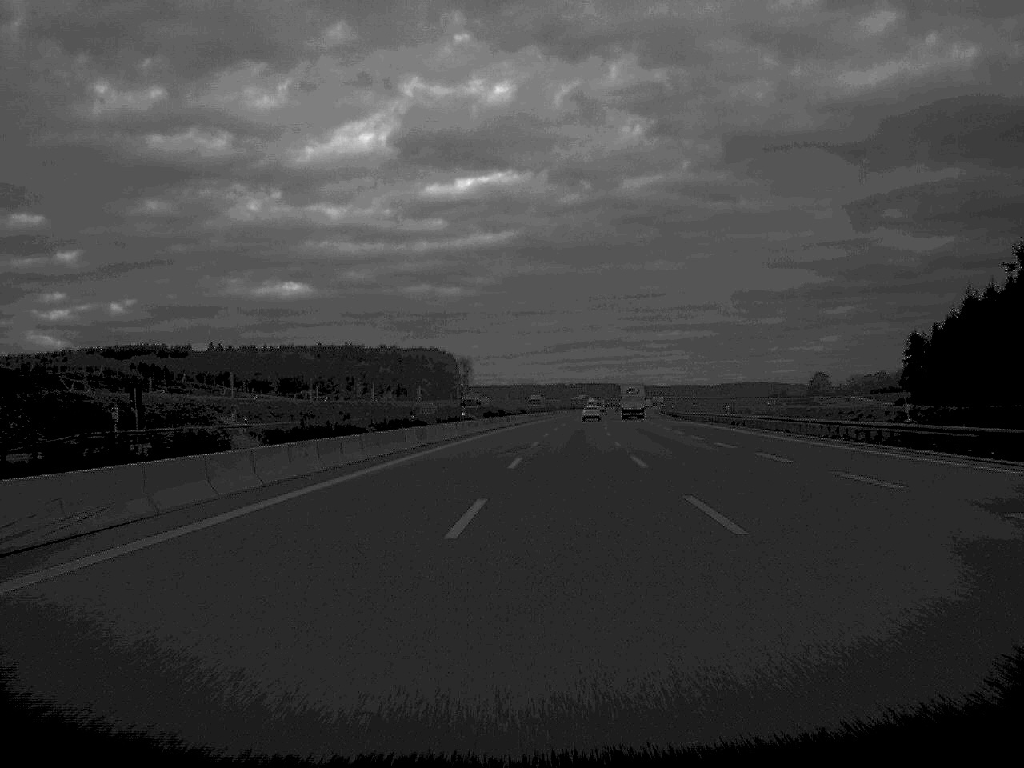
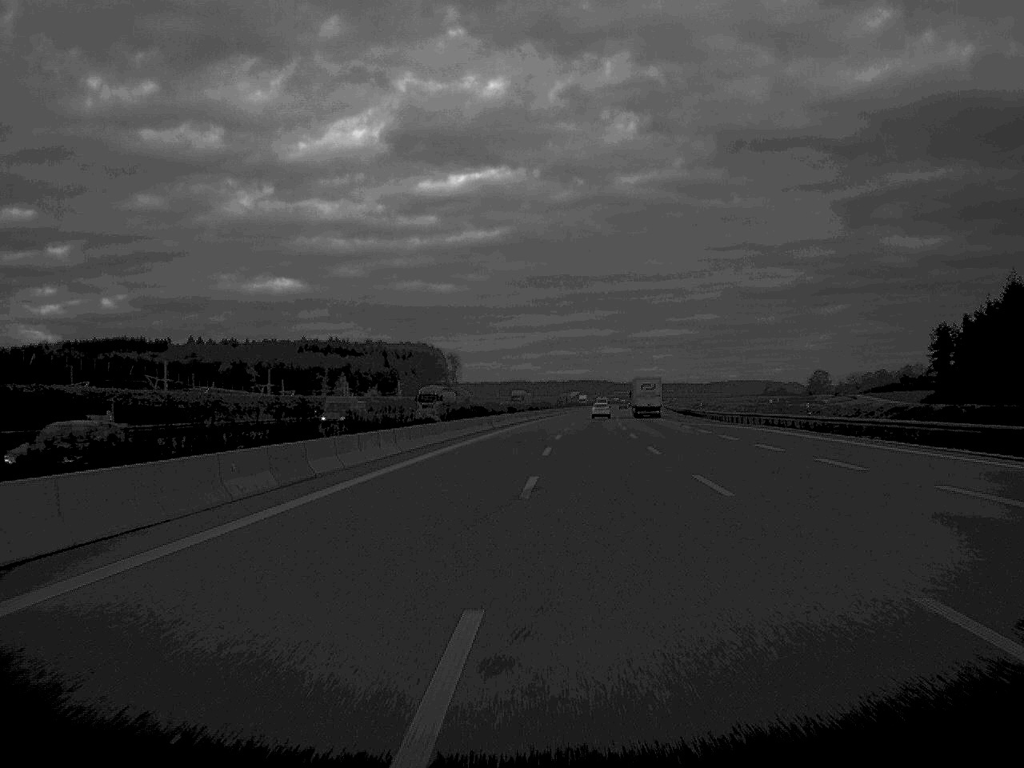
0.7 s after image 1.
(+0.1, +29.8) m; 0°
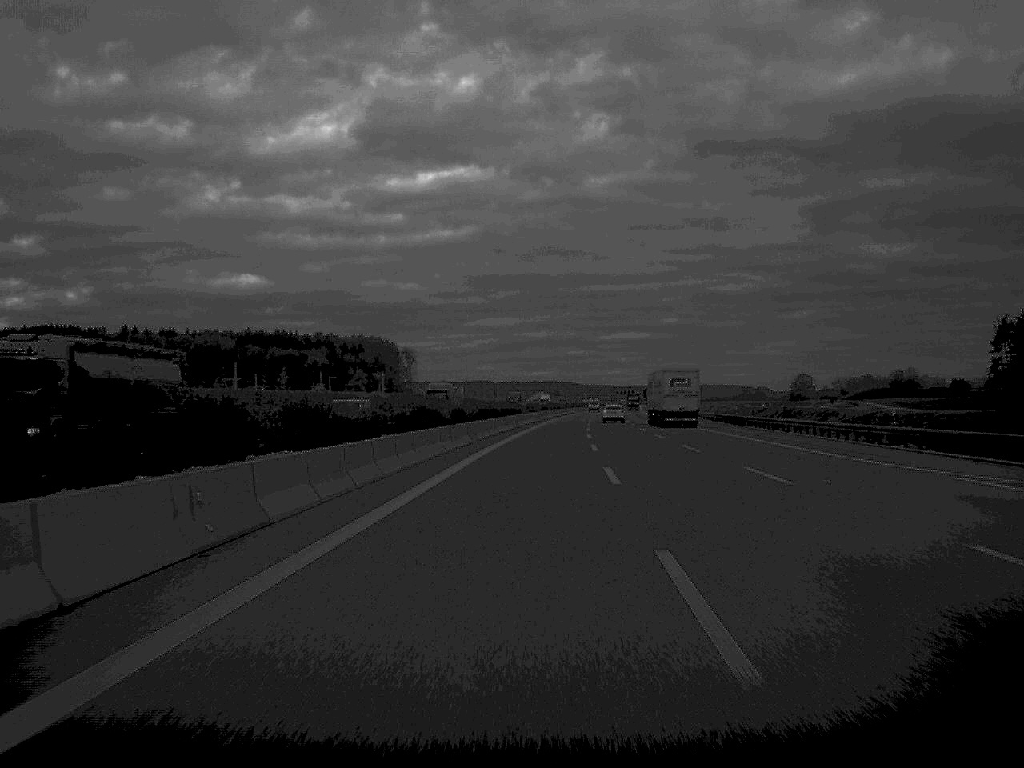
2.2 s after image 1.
(+0.9, +67.4) m; +2°
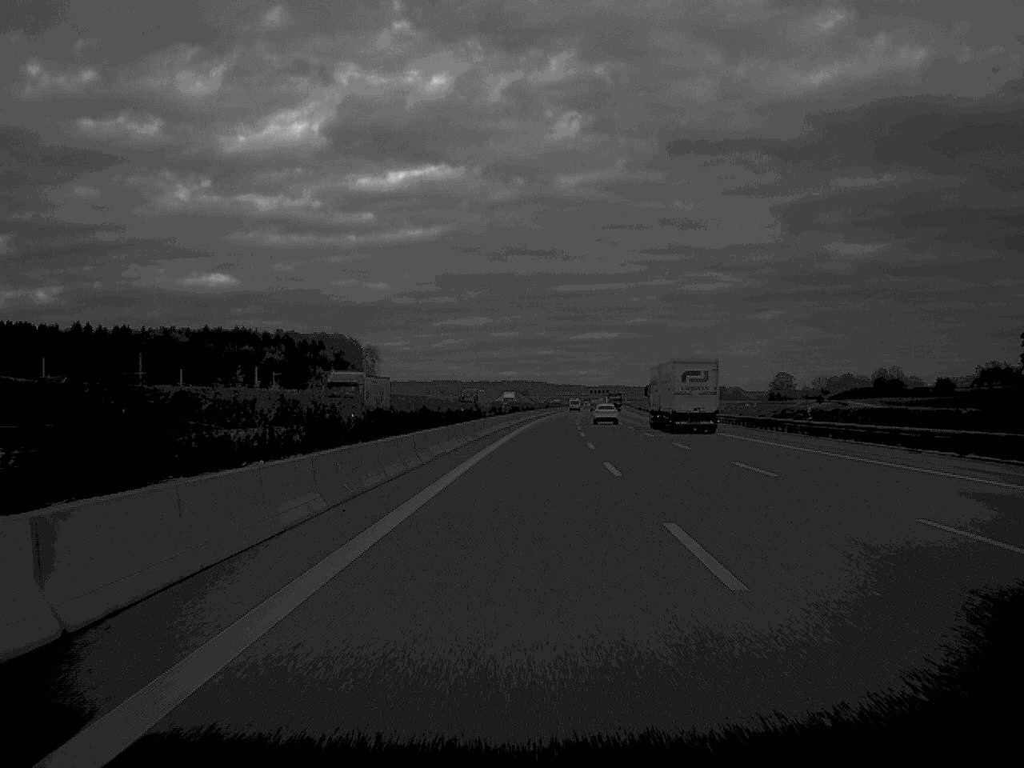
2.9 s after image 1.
(+0.4, +31.5) m; +1°
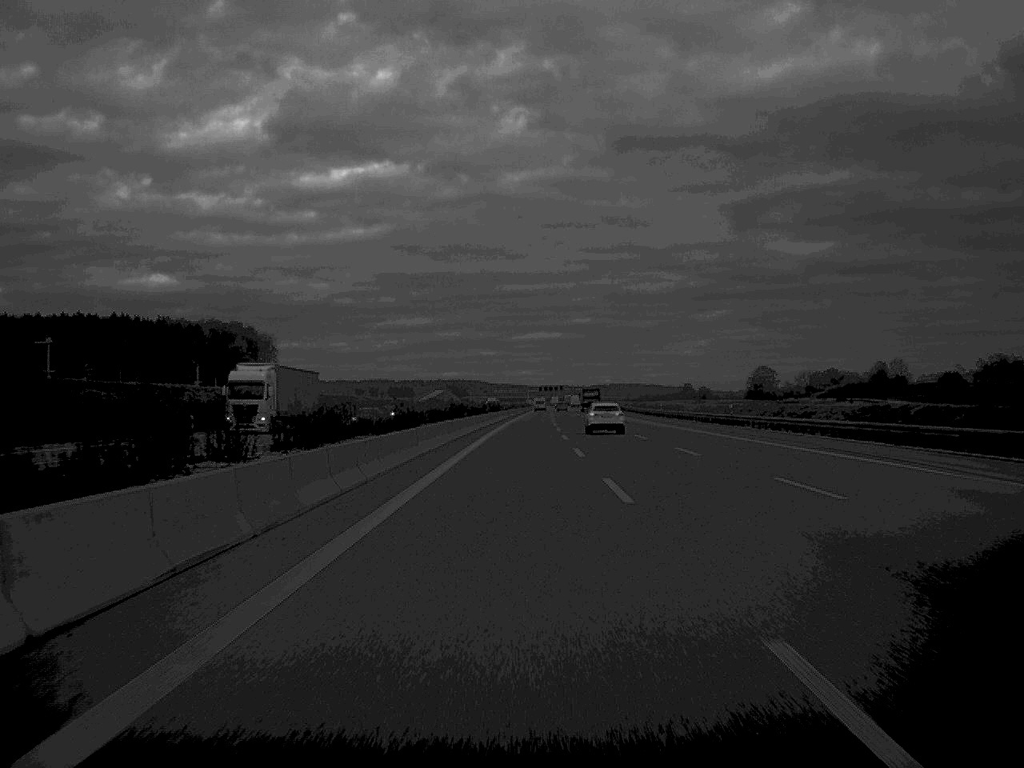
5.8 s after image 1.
(+3.8, +134.1) m; +3°
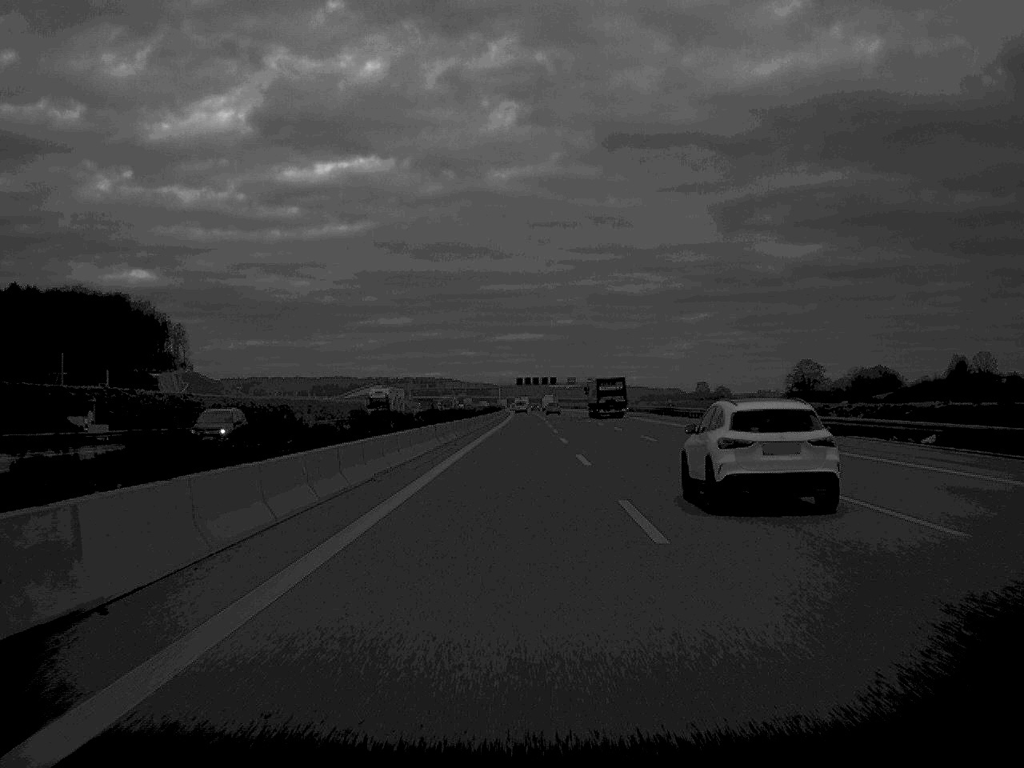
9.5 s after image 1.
(+1.8, +166.1) m; +1°
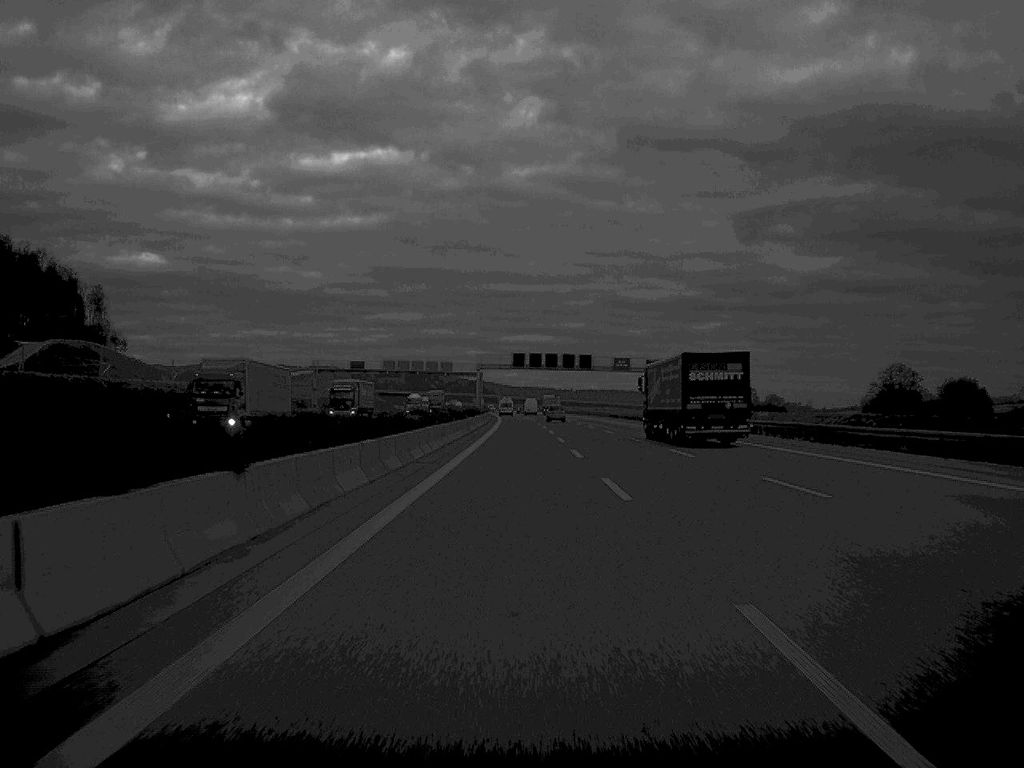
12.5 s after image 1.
(+0.1, +134.5) m; 0°
